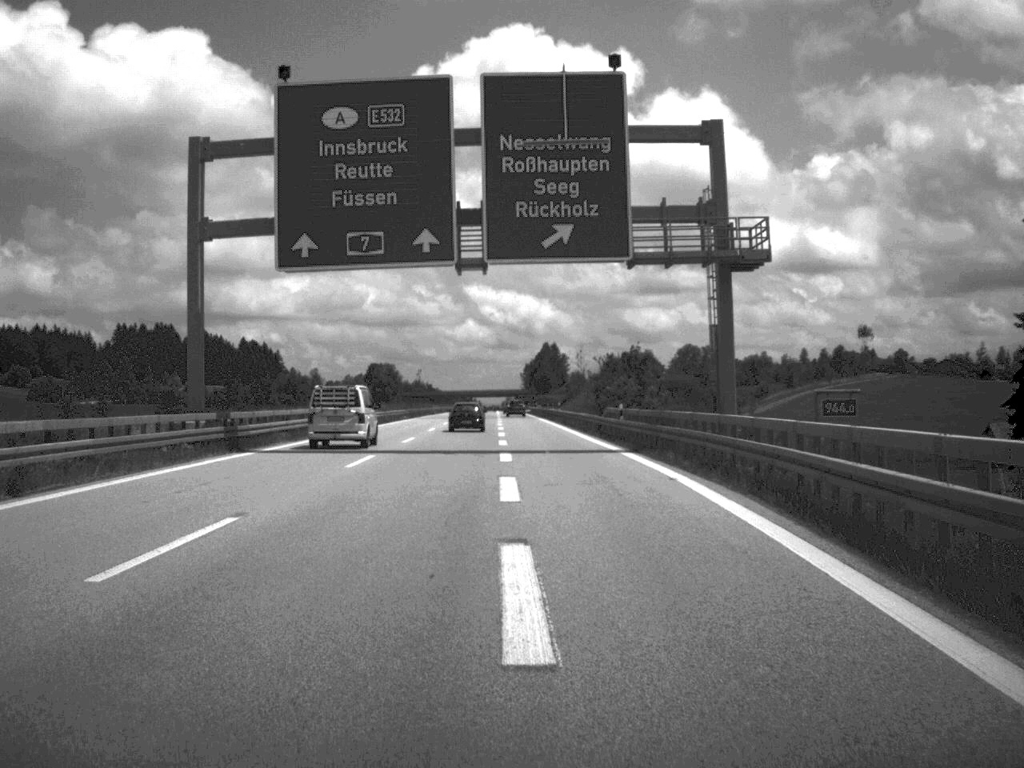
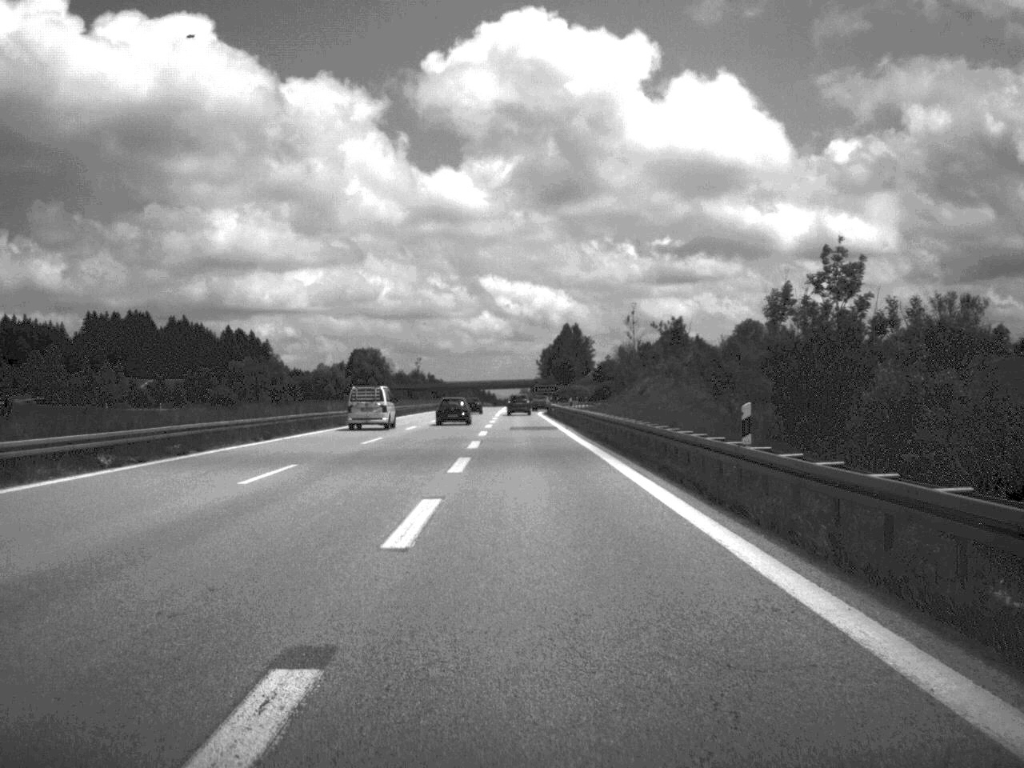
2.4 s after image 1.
(-0.5, +76.9) m; -1°
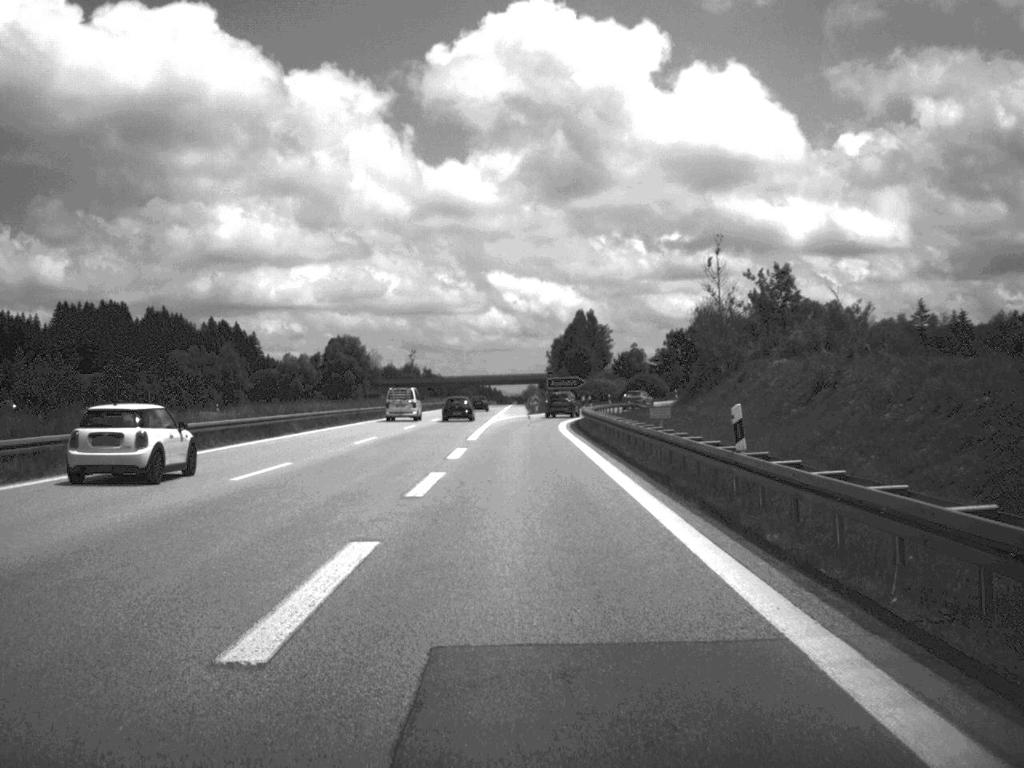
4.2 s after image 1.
(-0.2, +52.7) m; 0°
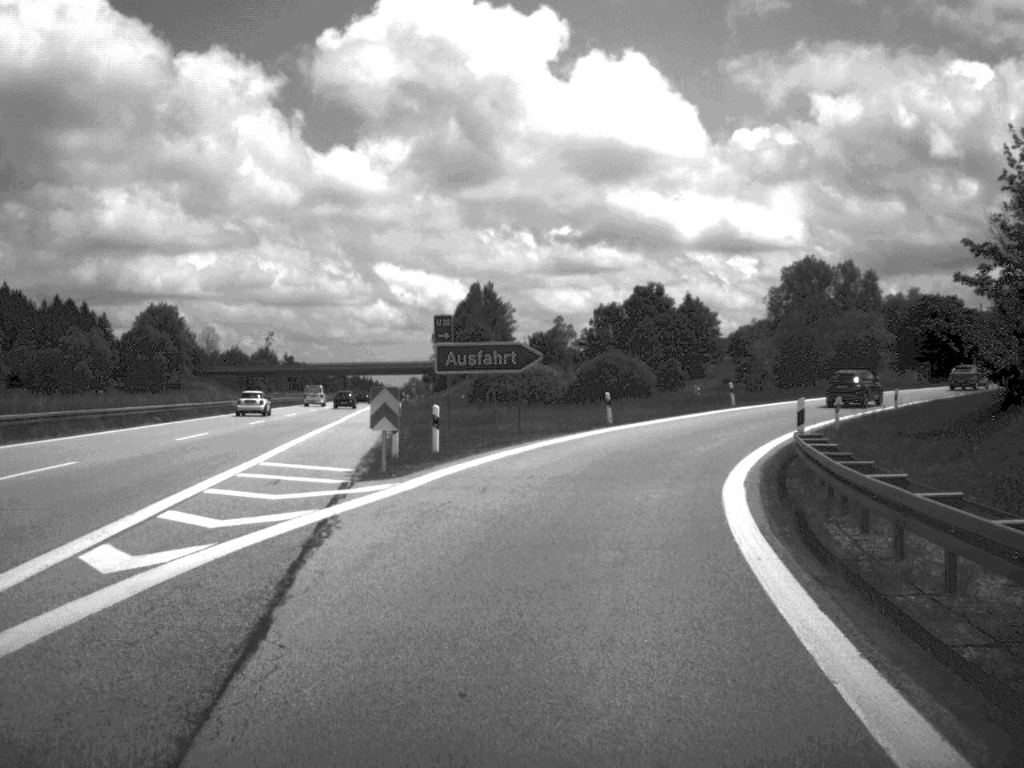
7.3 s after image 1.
(+1.0, +73.4) m; +5°
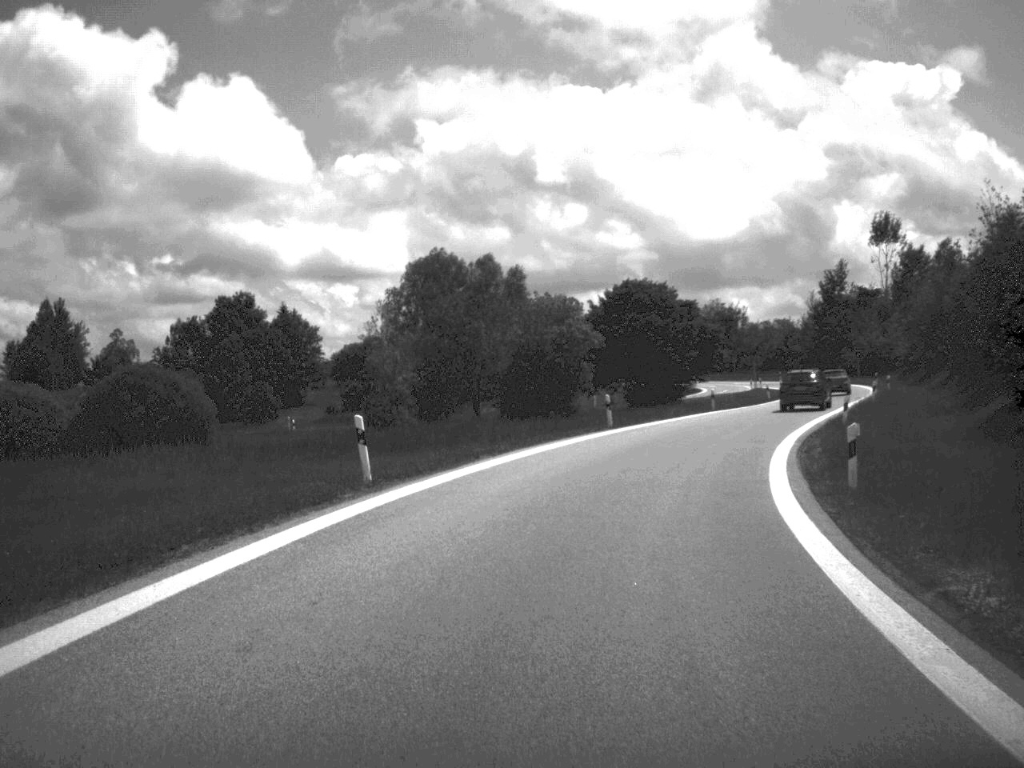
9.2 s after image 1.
(+5.2, +35.9) m; +18°
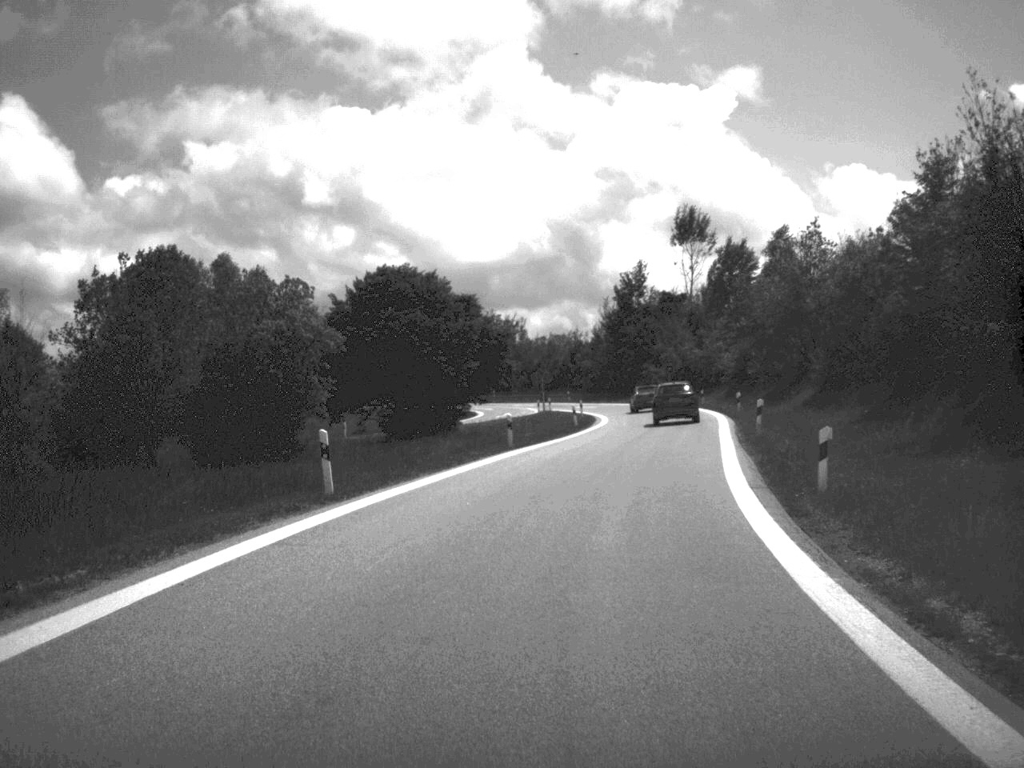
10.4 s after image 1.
(+1.9, +20.3) m; +10°
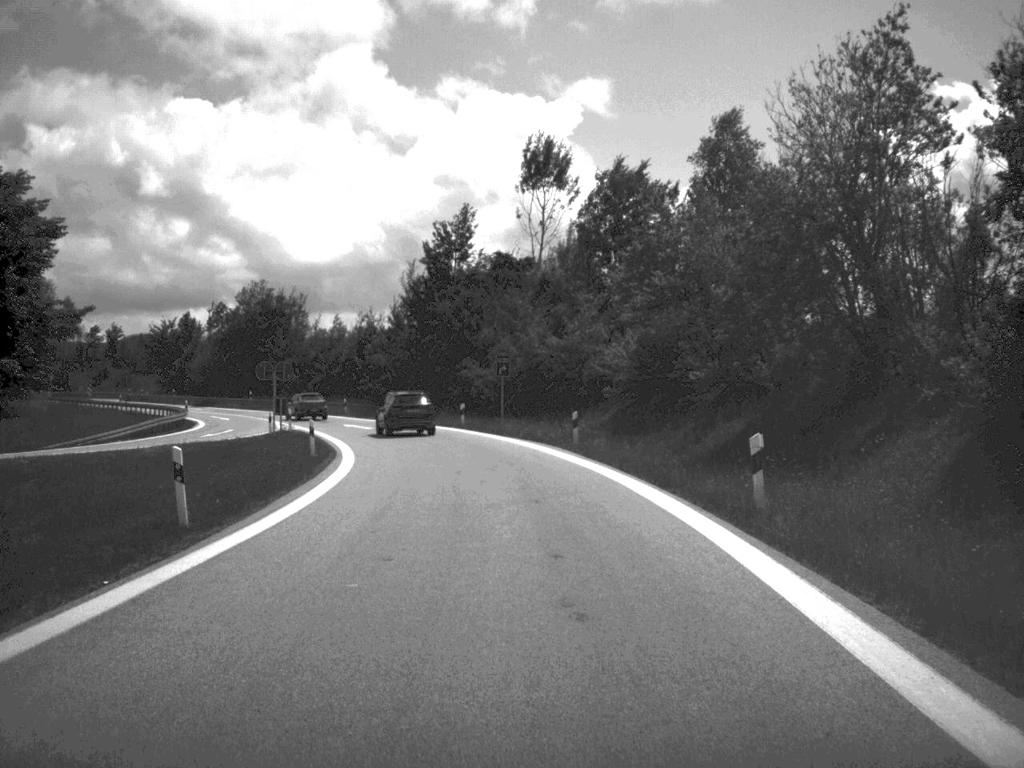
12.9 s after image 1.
(+4.1, +41.0) m; +7°
